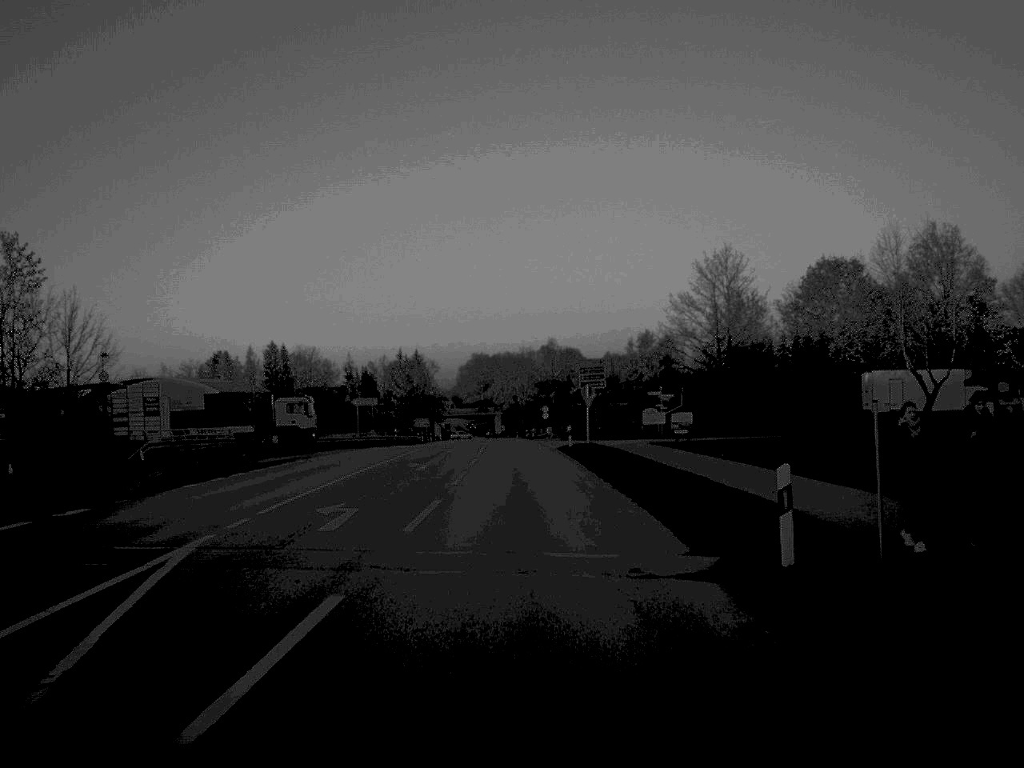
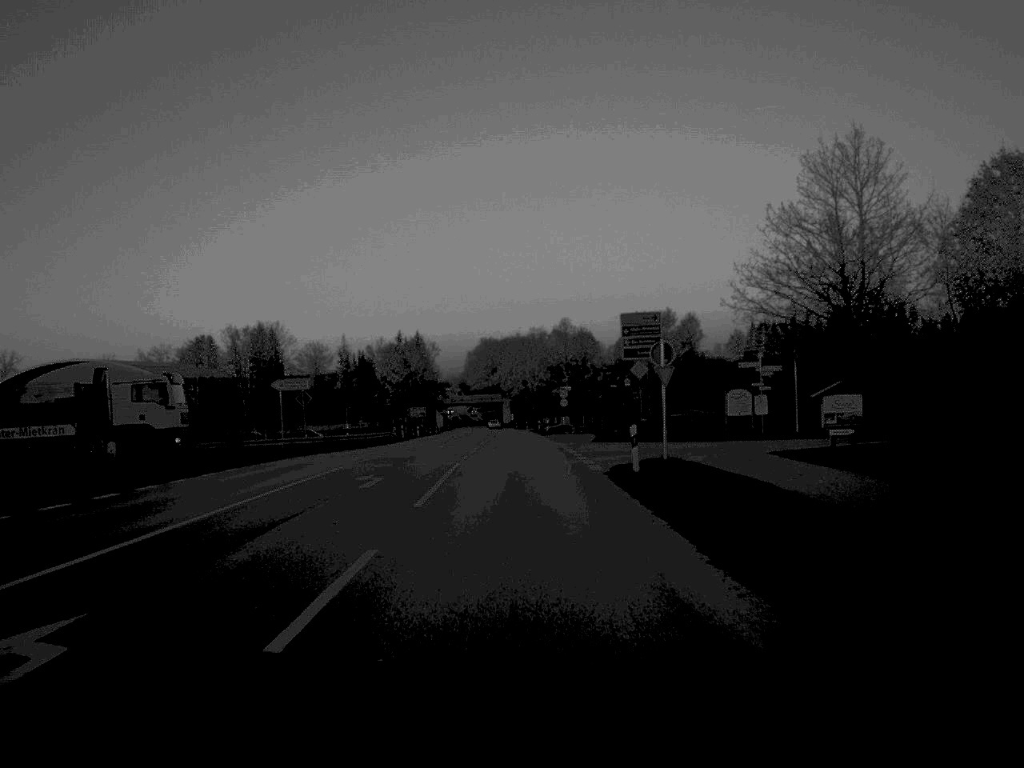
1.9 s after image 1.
(-0.1, +32.4) m; -1°
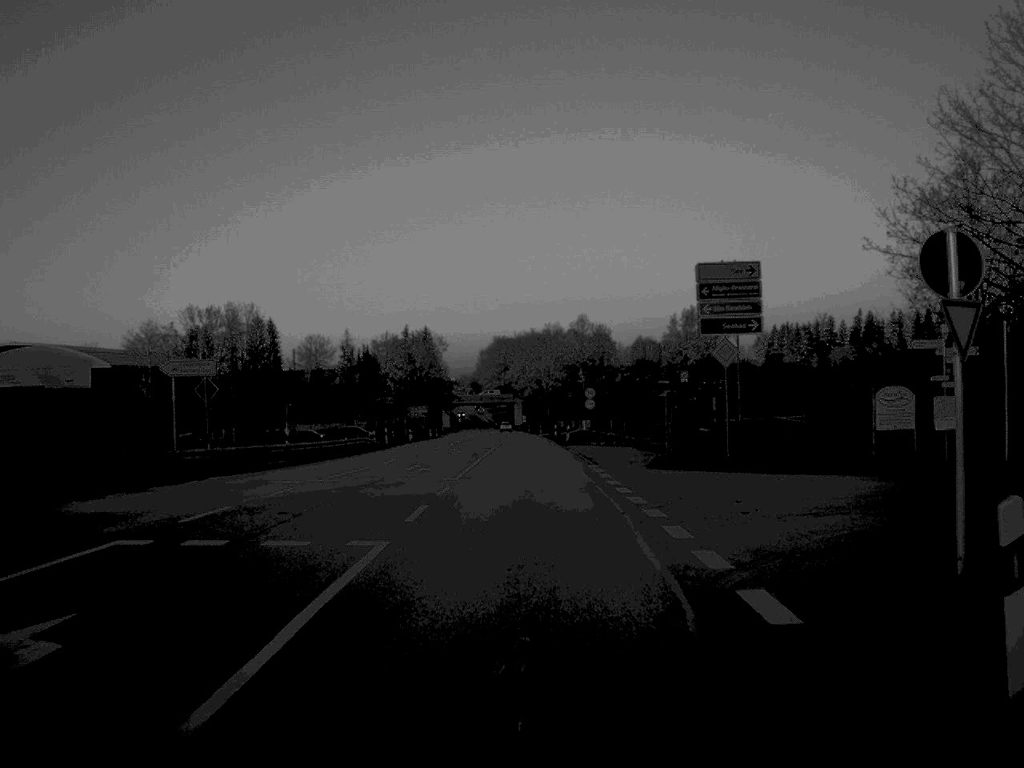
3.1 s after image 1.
(-0.1, +21.0) m; -1°
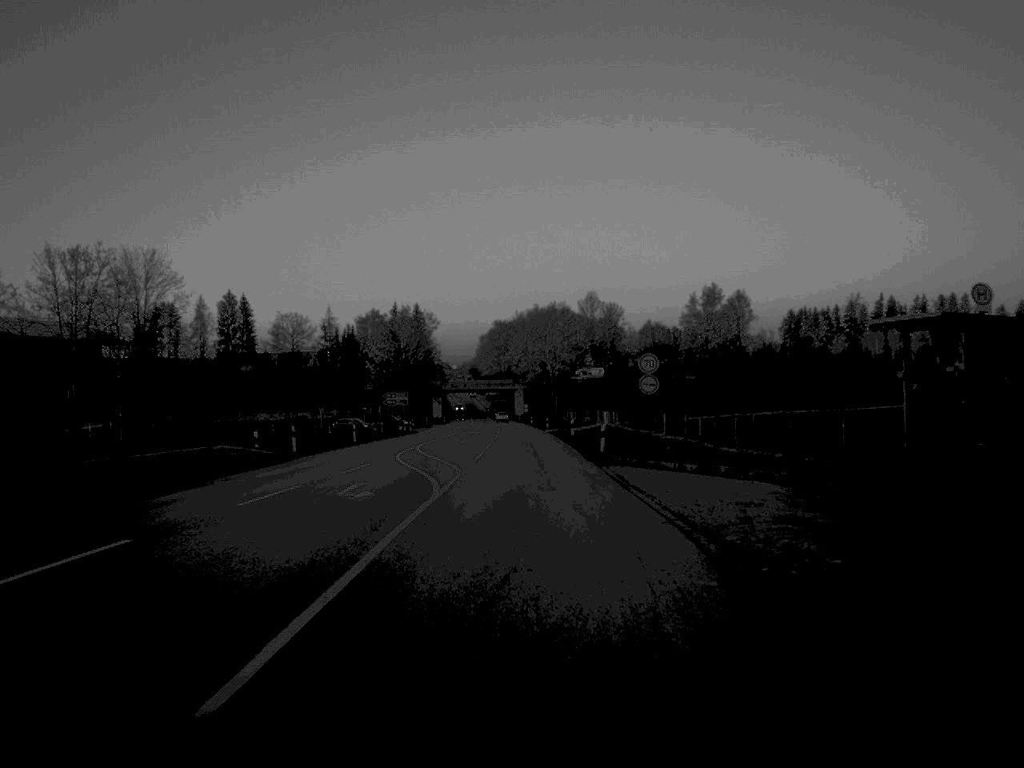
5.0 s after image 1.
(0.0, +34.4) m; 0°
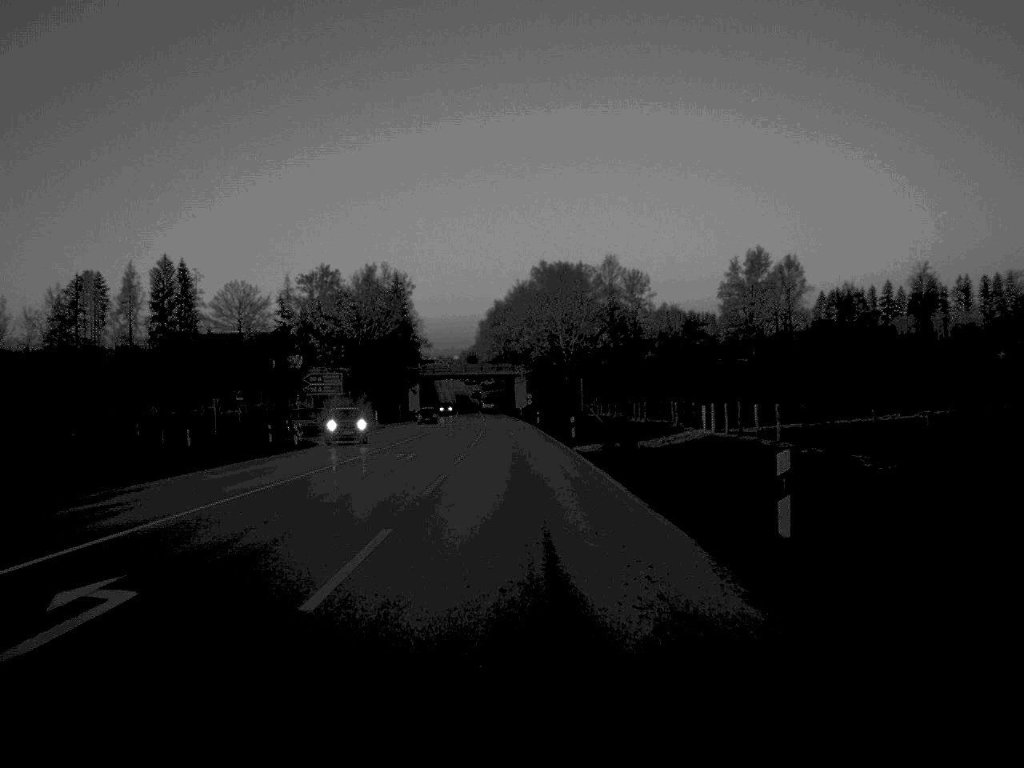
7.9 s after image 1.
(-0.1, +55.9) m; 0°
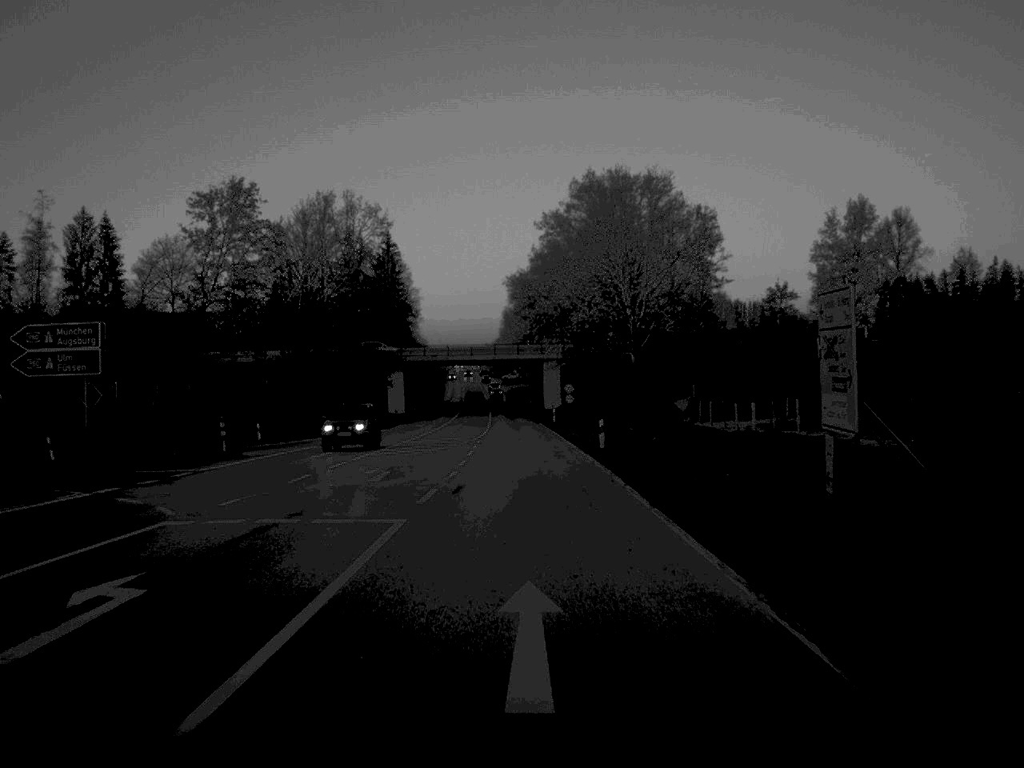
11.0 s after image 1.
(-0.7, +59.4) m; -1°
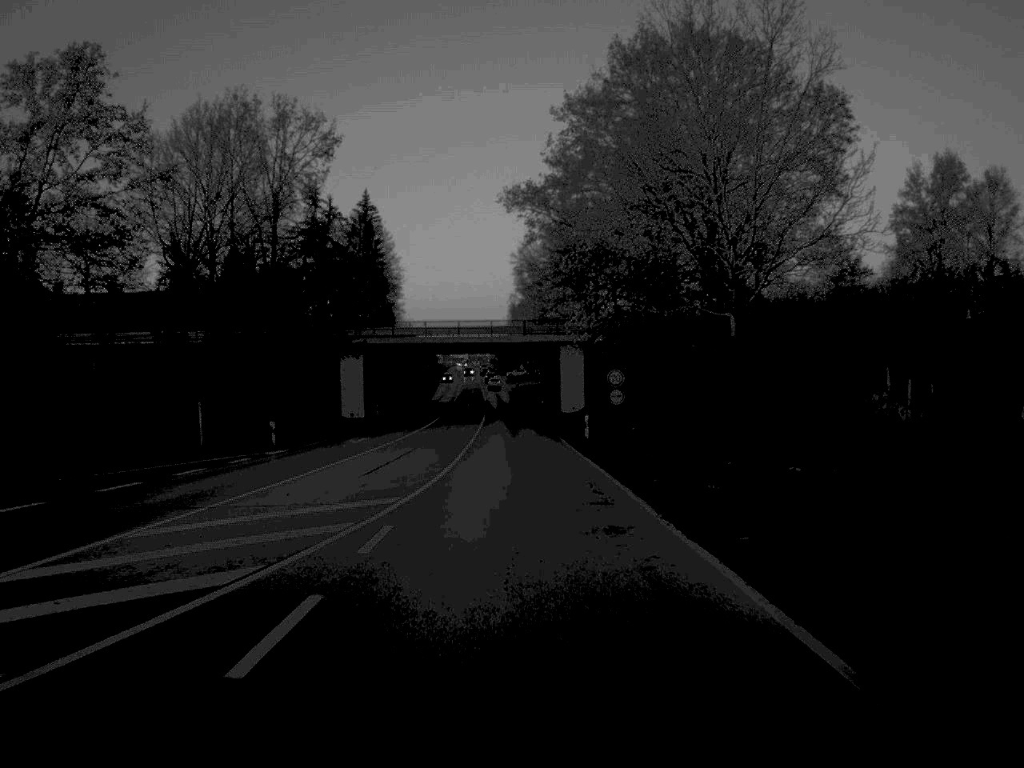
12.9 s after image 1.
(-0.1, +37.1) m; 0°
